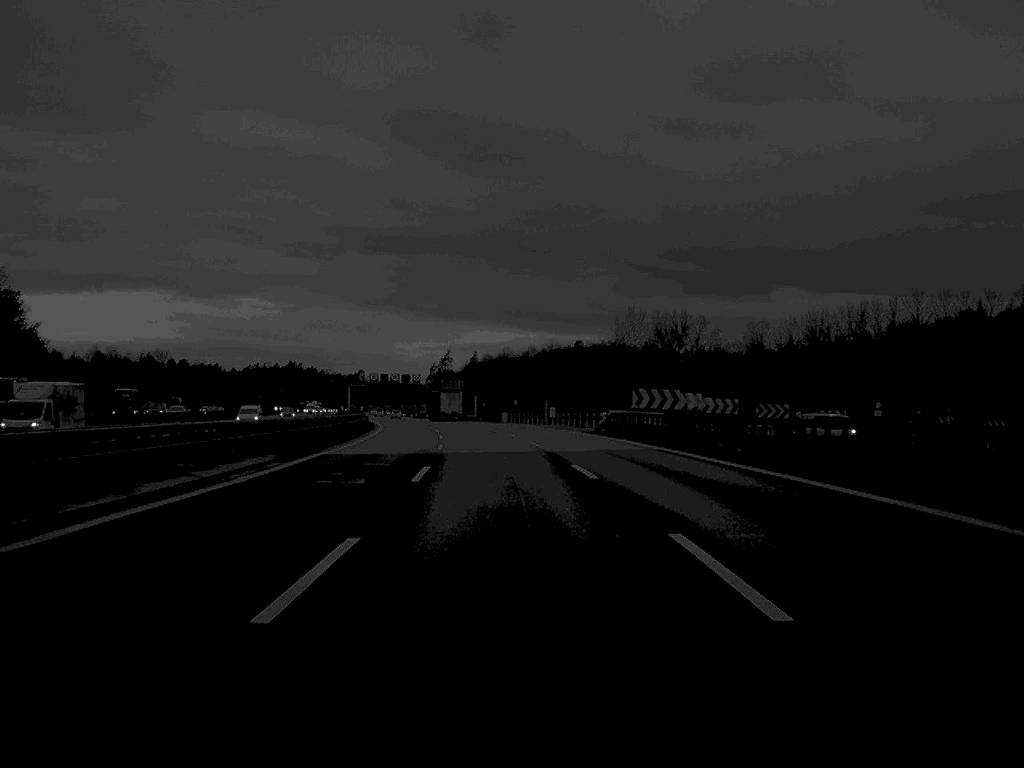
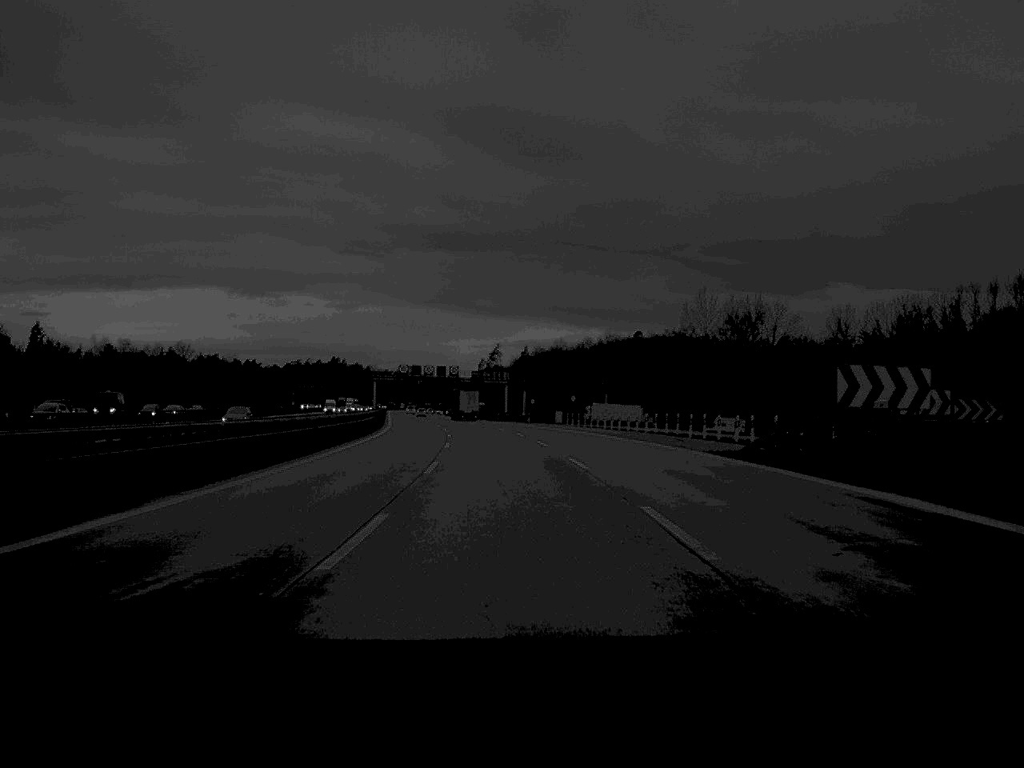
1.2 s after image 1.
(-0.7, +34.6) m; -2°
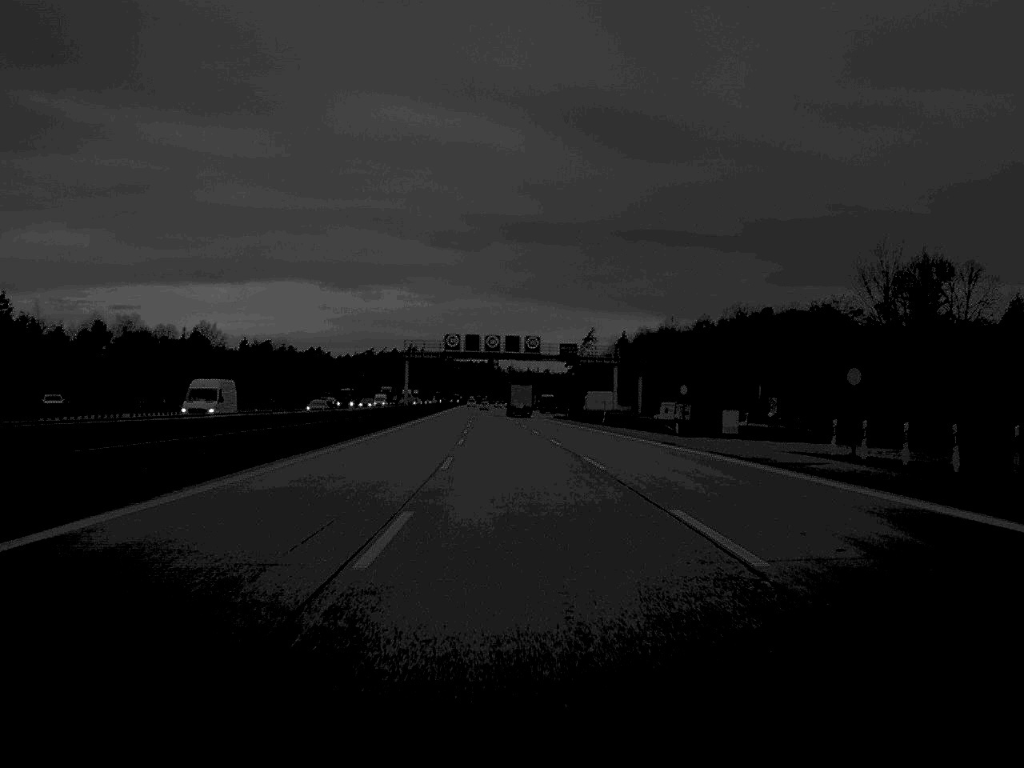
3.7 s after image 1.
(-2.7, +71.6) m; -4°
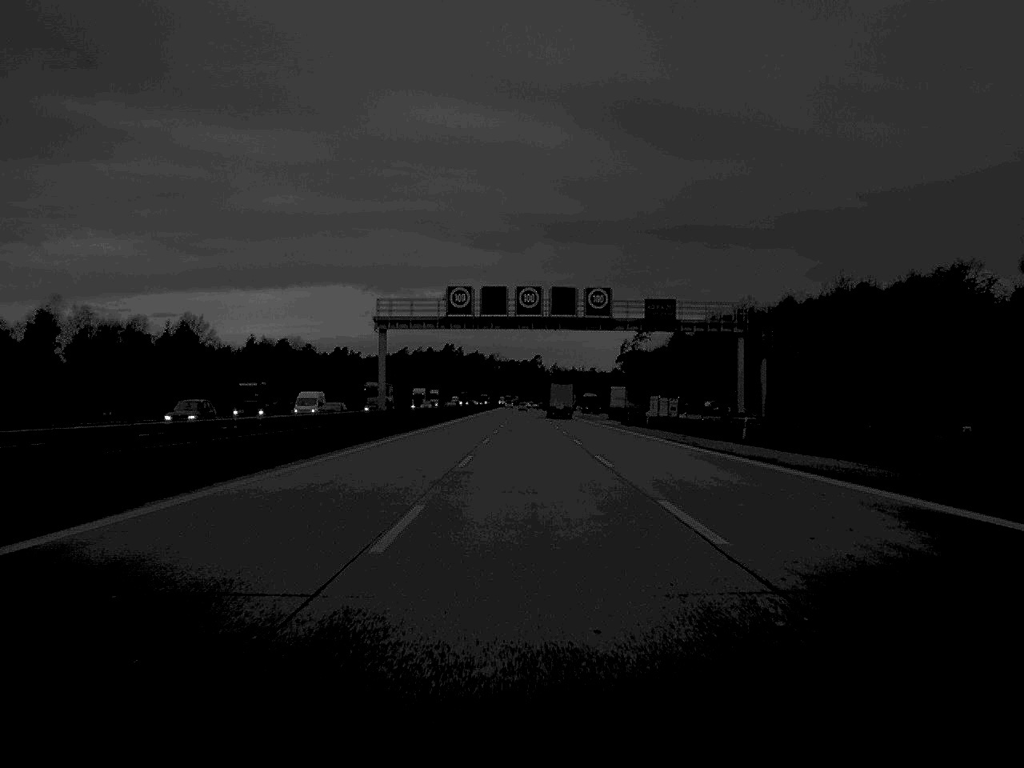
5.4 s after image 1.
(-1.0, +51.5) m; -2°
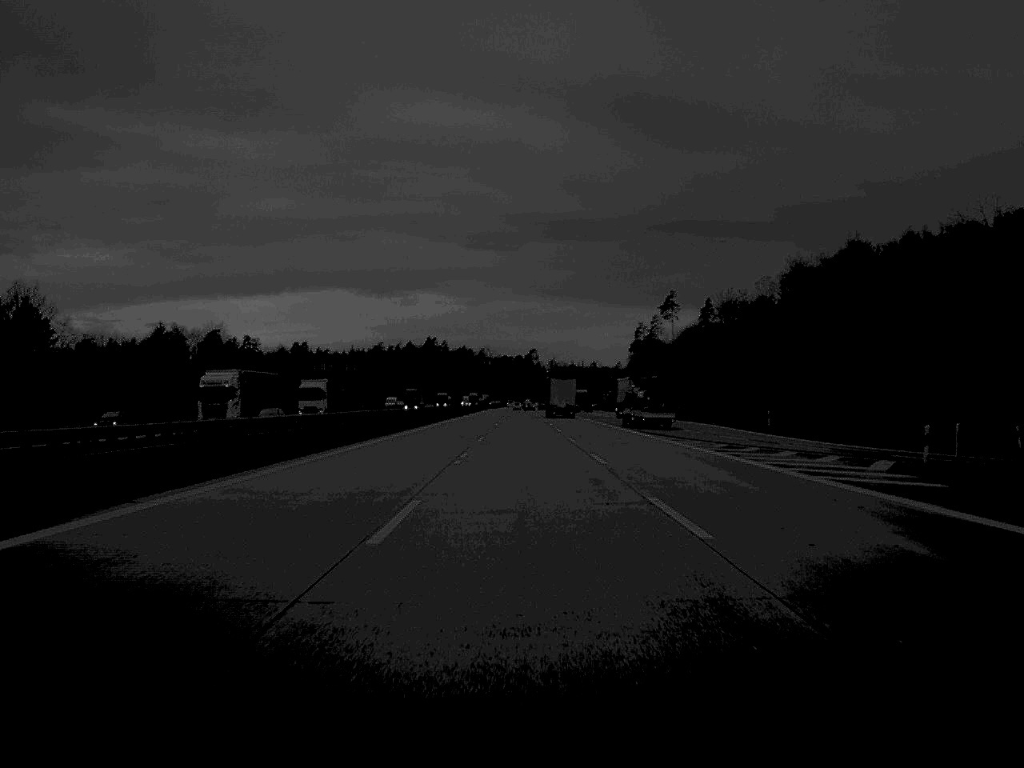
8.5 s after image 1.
(0.0, +88.6) m; 0°
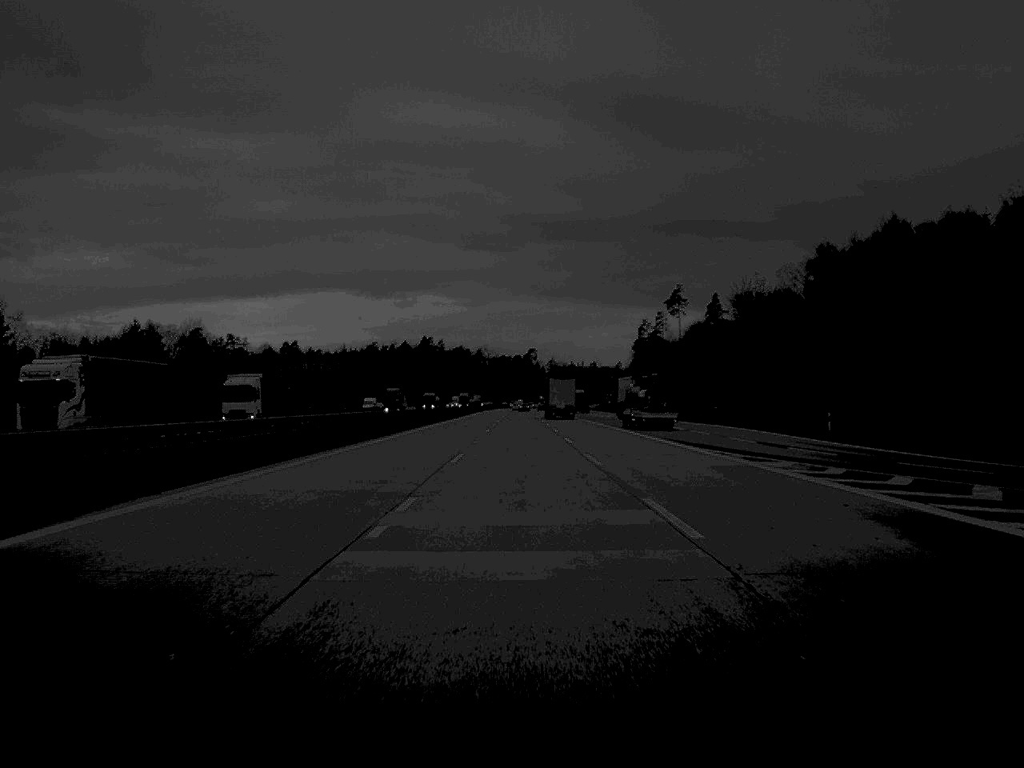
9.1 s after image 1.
(0.0, +17.7) m; 0°
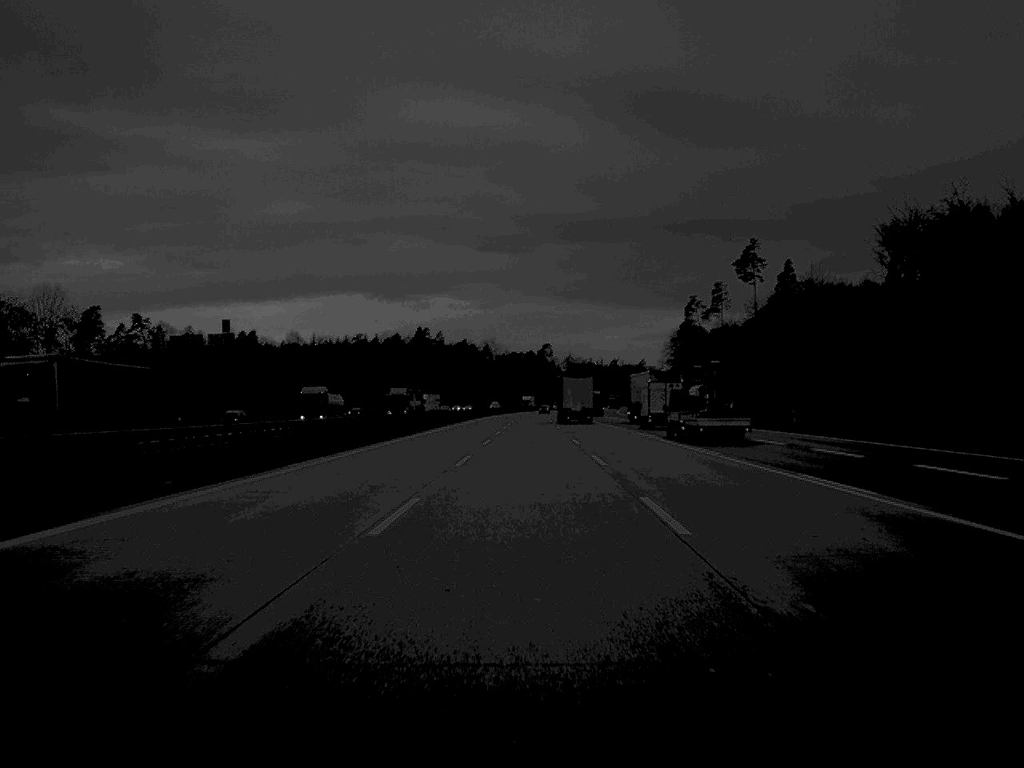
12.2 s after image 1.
(-0.3, +88.6) m; -1°
